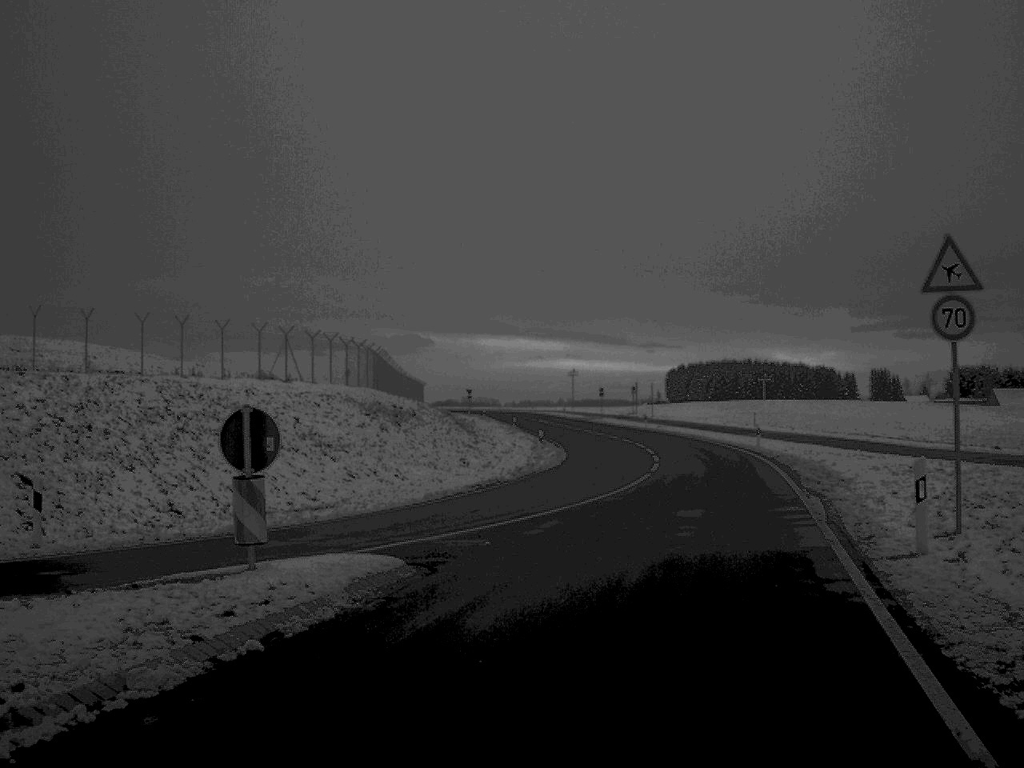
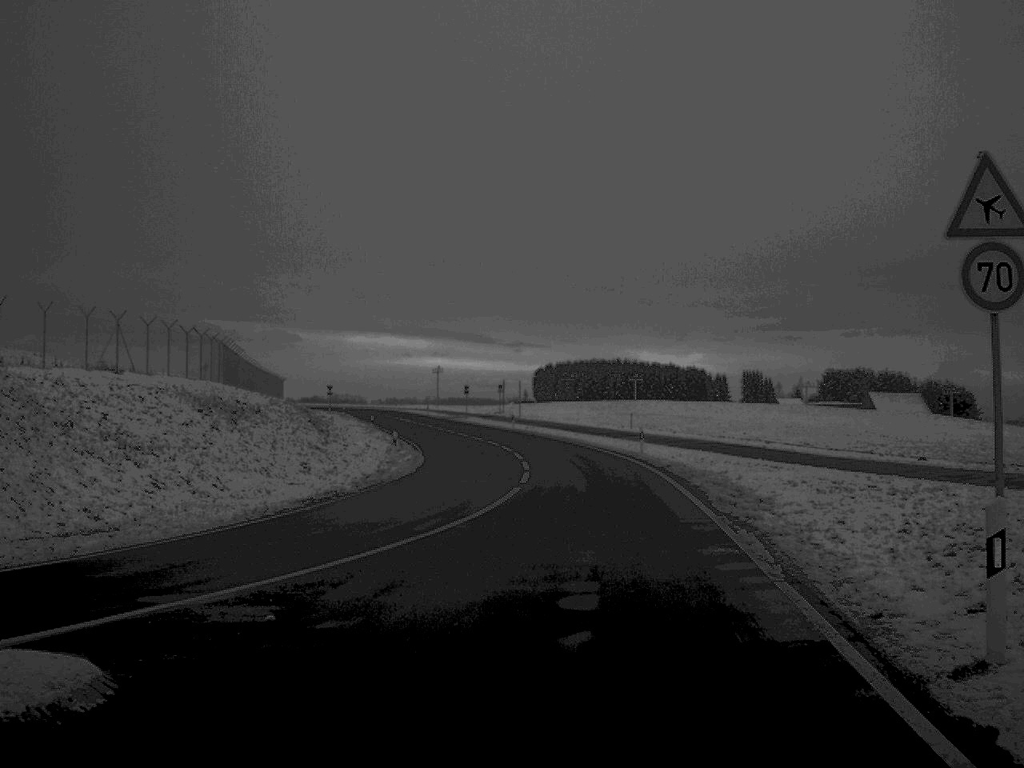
(+0.3, +5.8) m; +6°
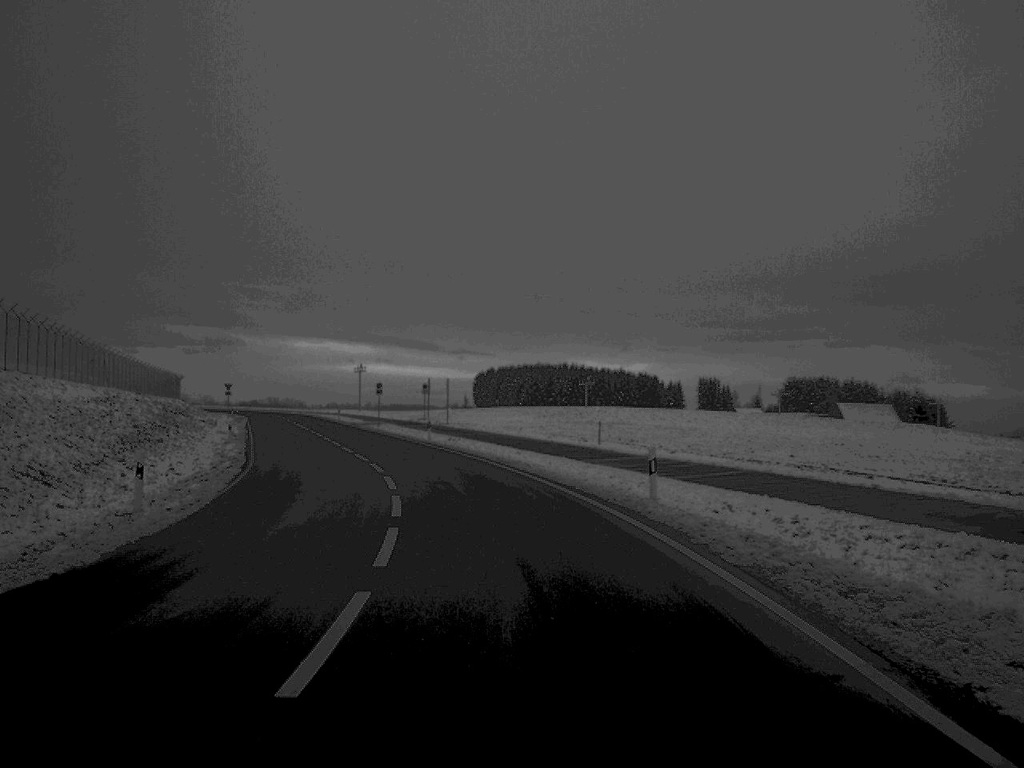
(+0.8, +22.6) m; +2°
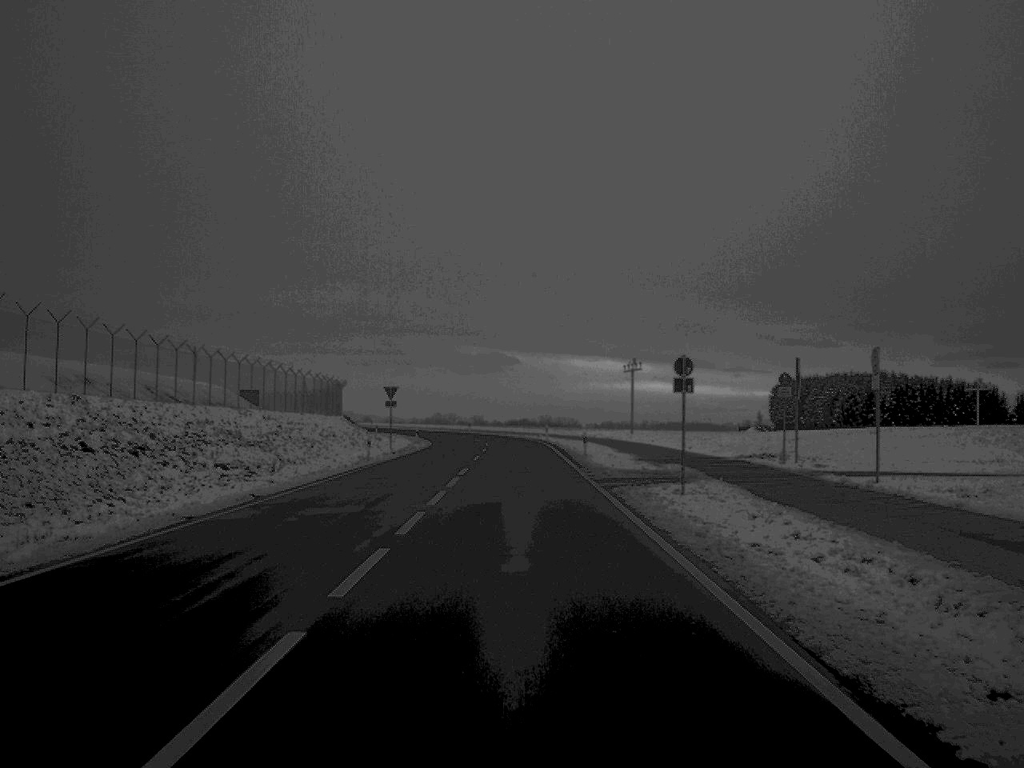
(-6.7, +55.6) m; -12°
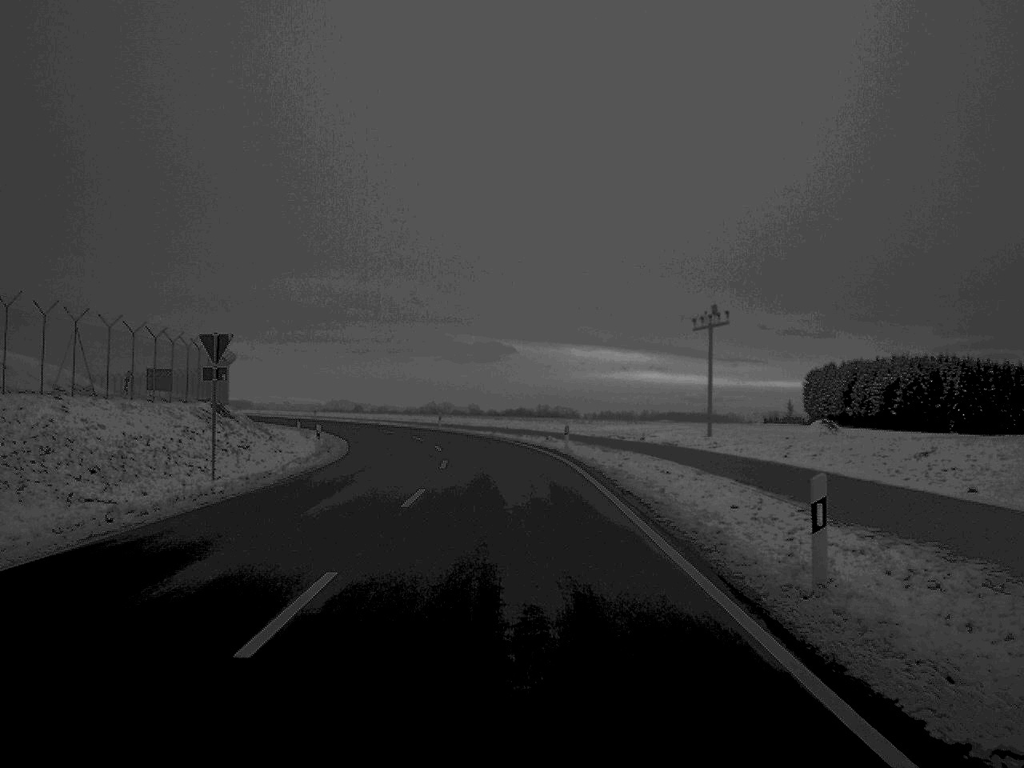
(-0.1, +39.1) m; 0°
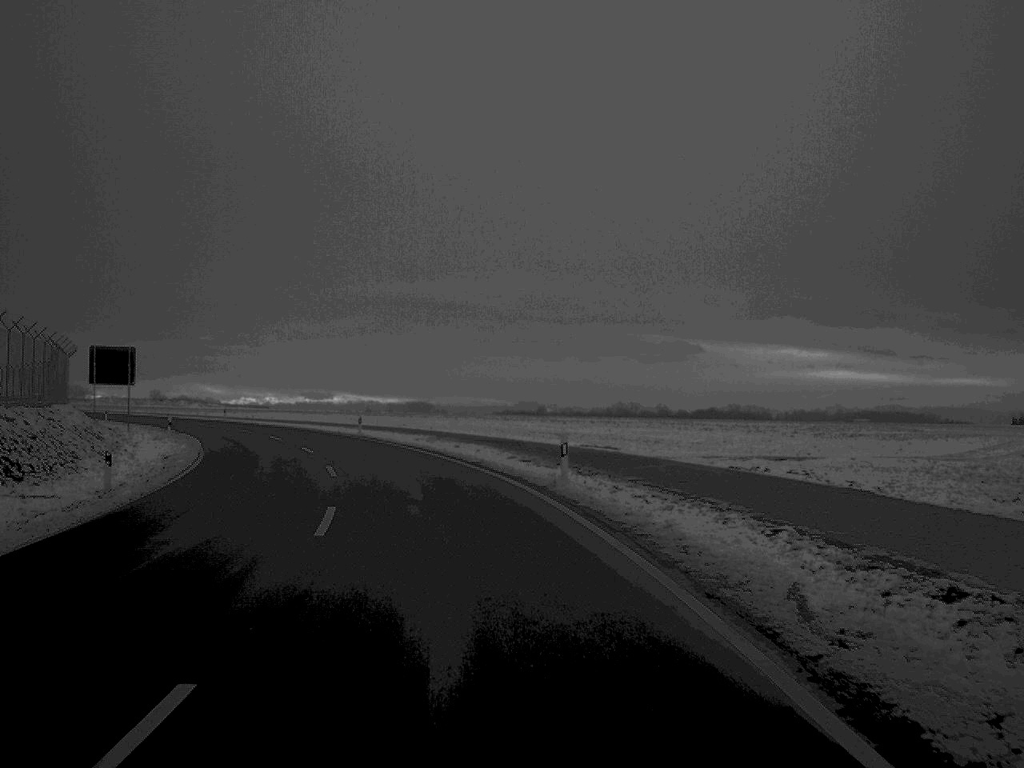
(-2.3, +52.8) m; -9°
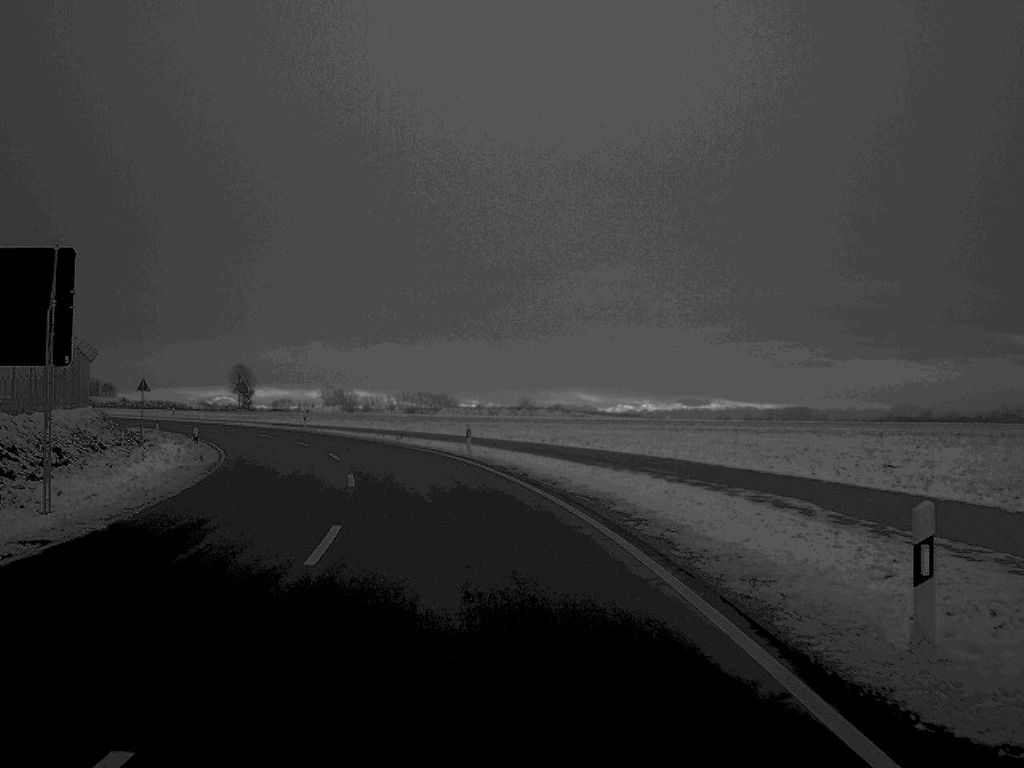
(-7.2, +48.7) m; -17°
